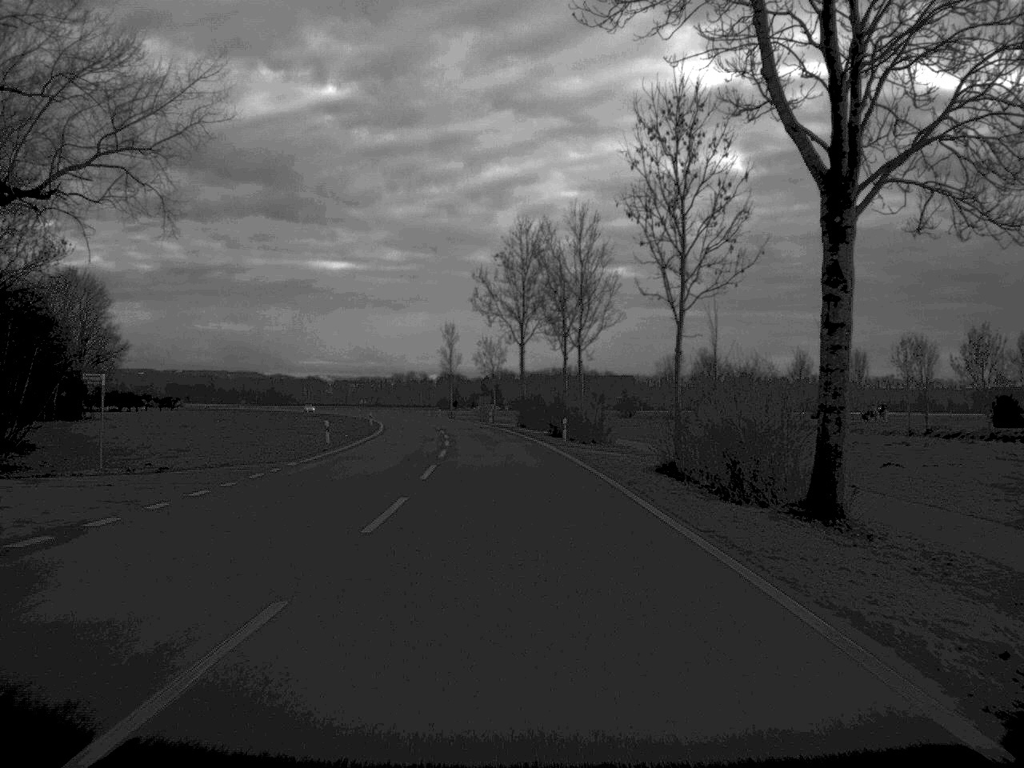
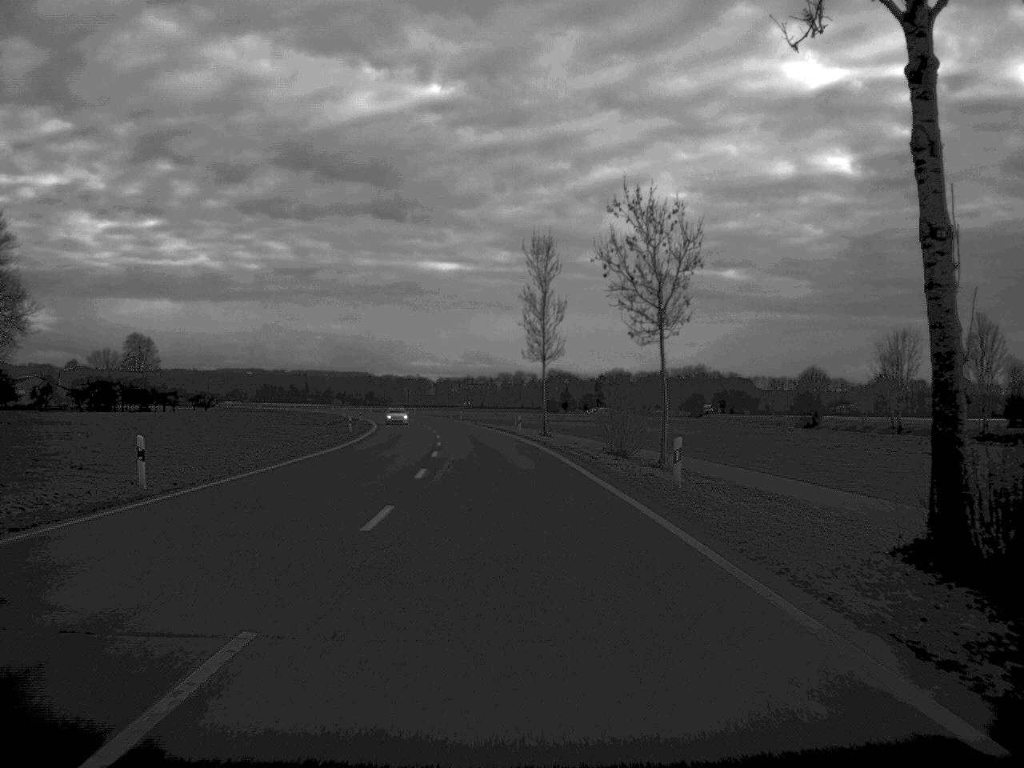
(-3.7, +82.4) m; -5°
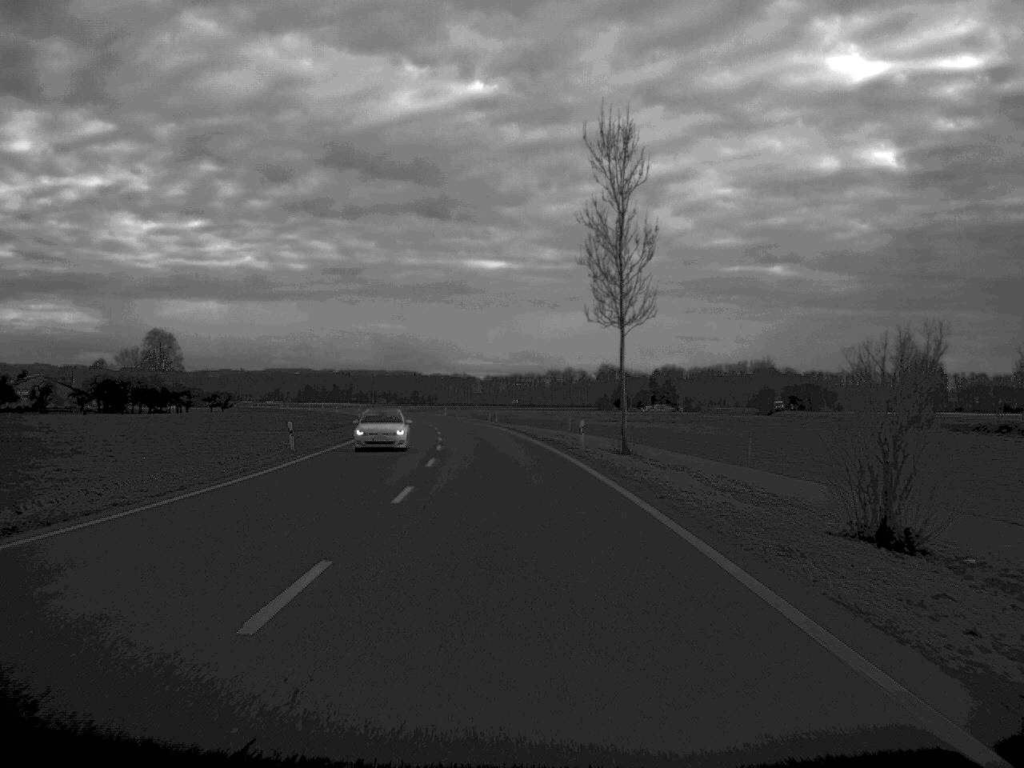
(-0.6, +31.2) m; -2°
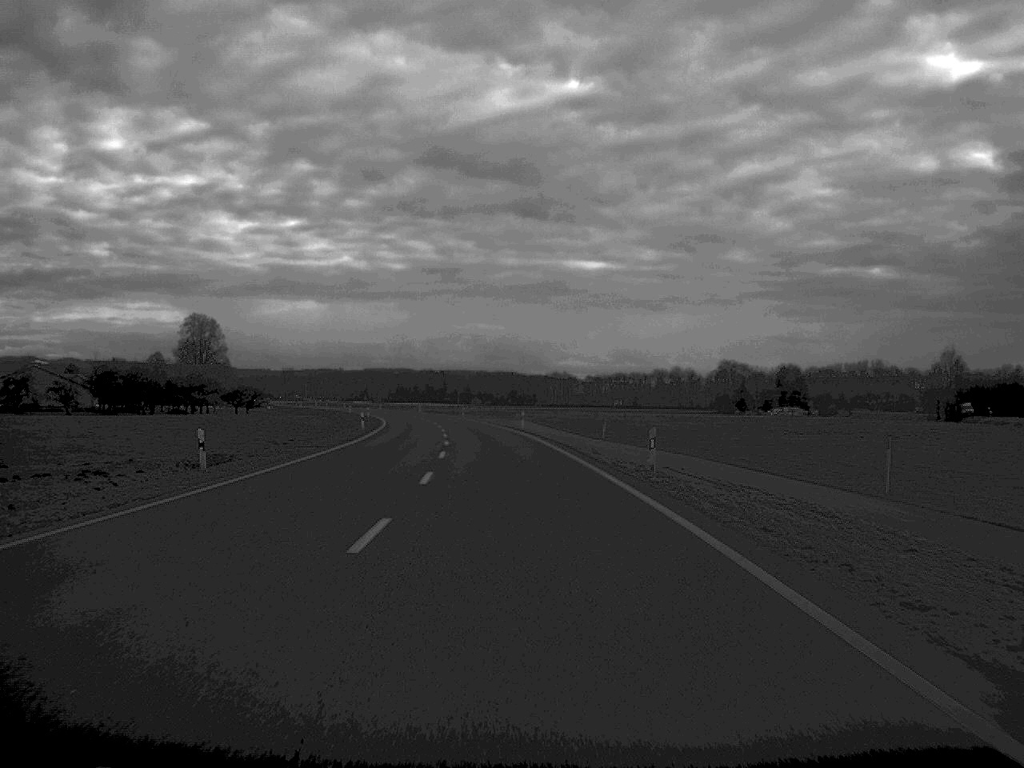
(-2.8, +66.9) m; -5°
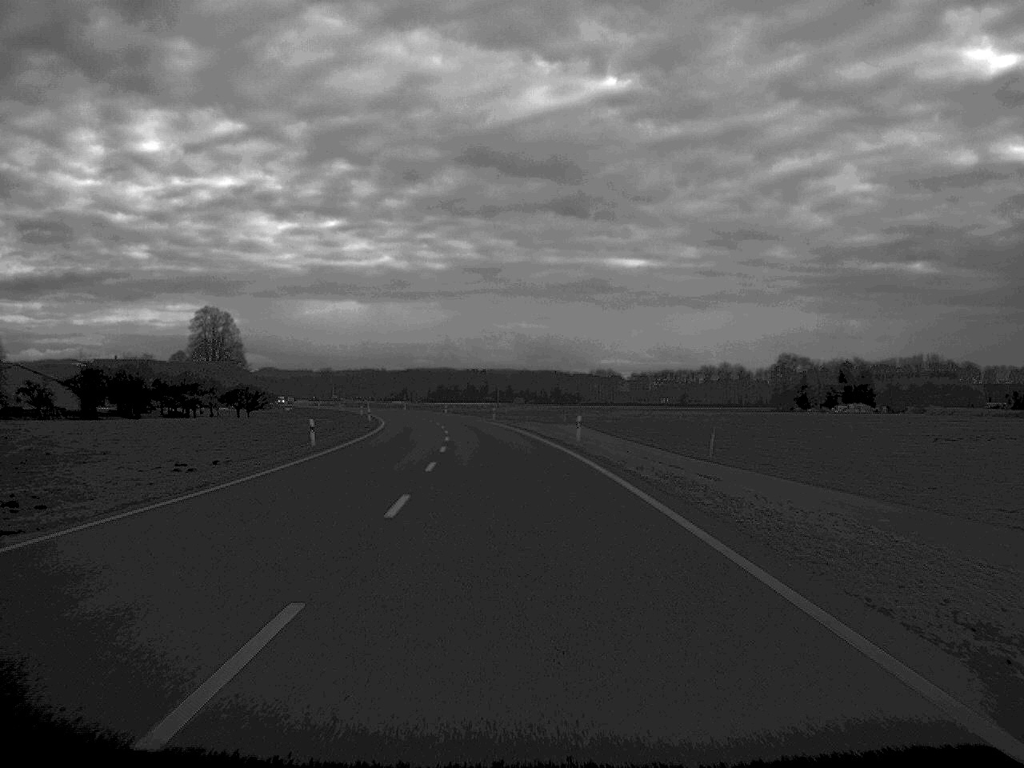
(-0.5, +31.2) m; -2°
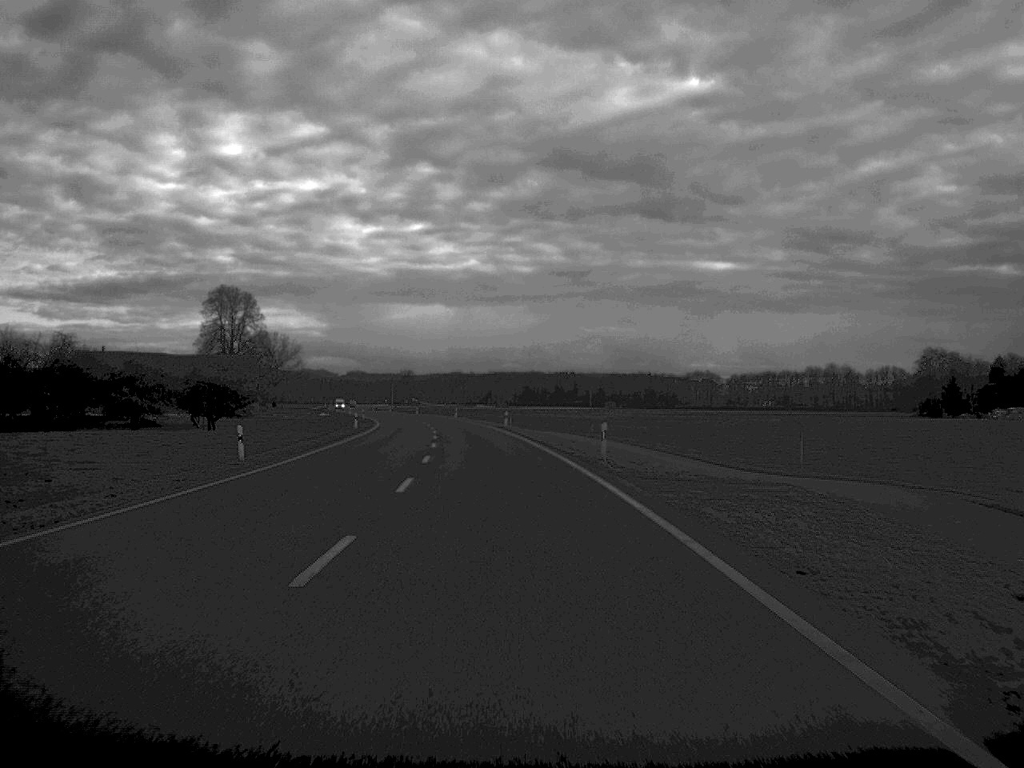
(-2.2, +66.1) m; -4°
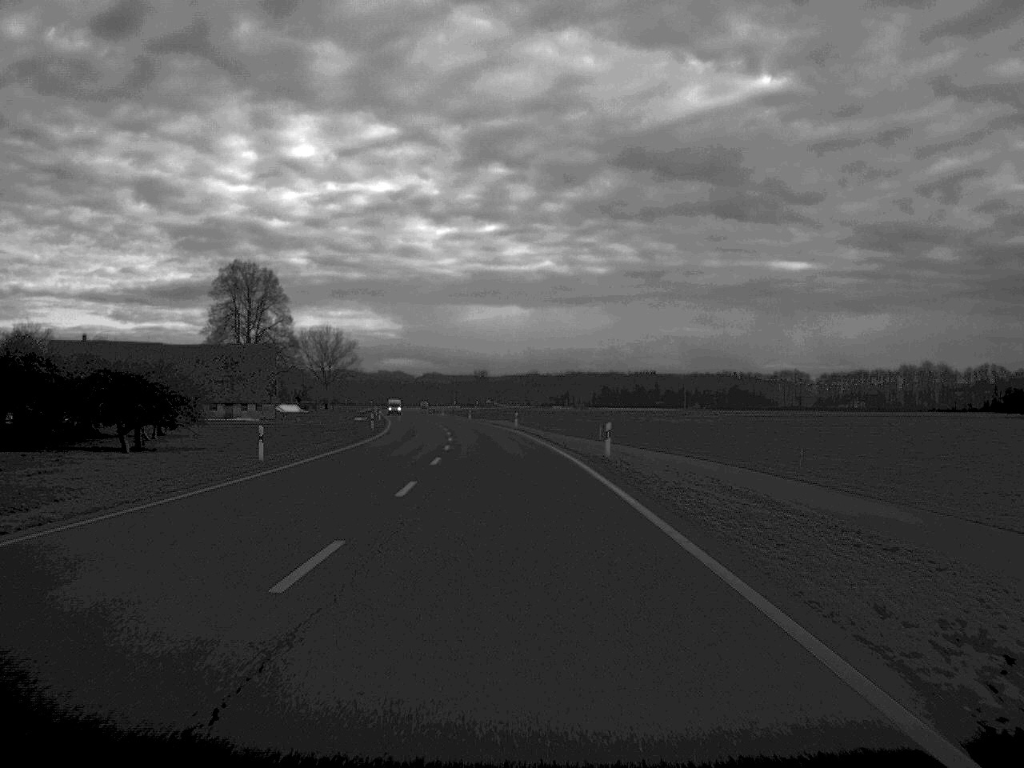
(-1.5, +48.3) m; -3°
